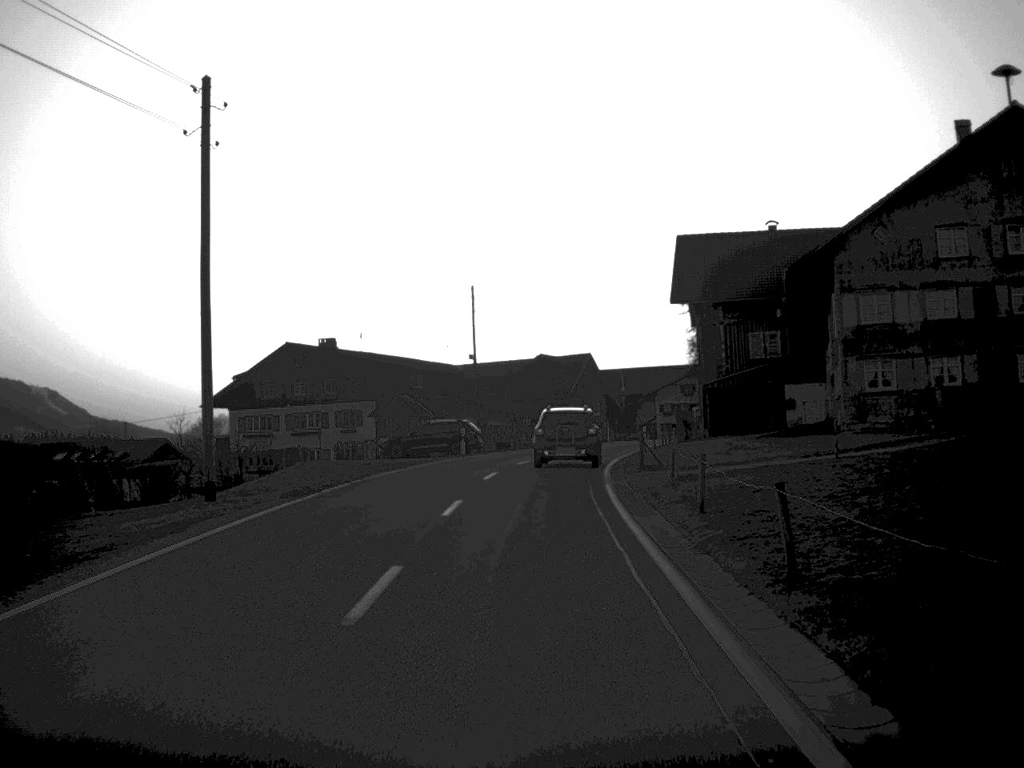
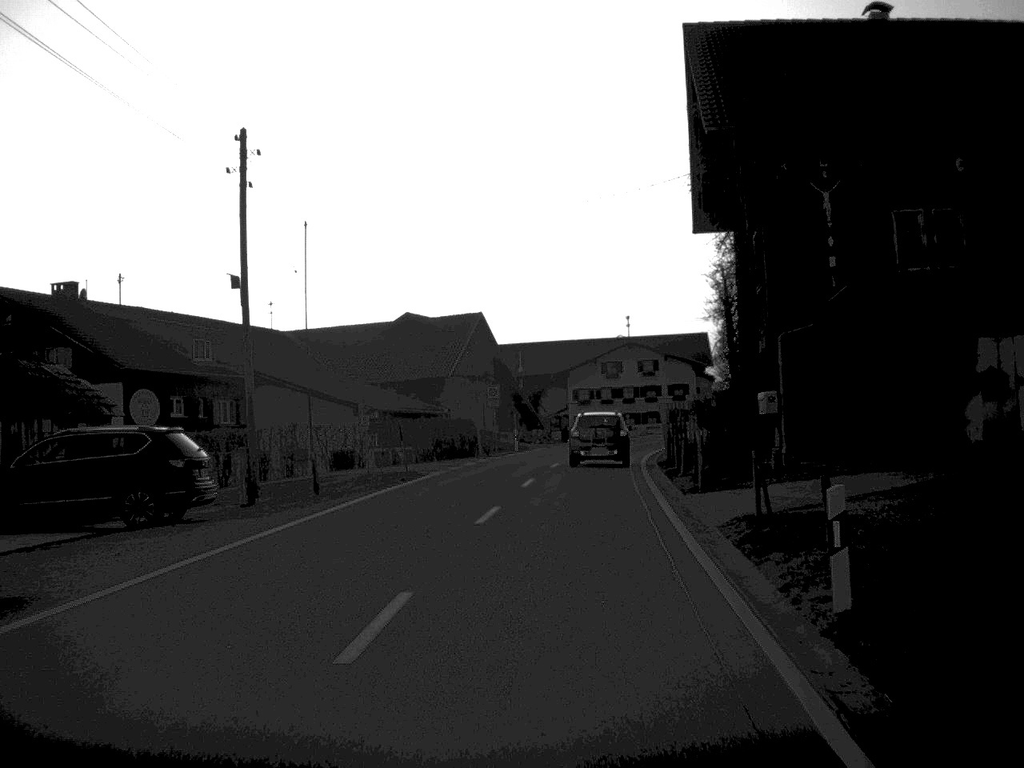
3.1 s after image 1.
(+1.2, +37.0) m; +6°
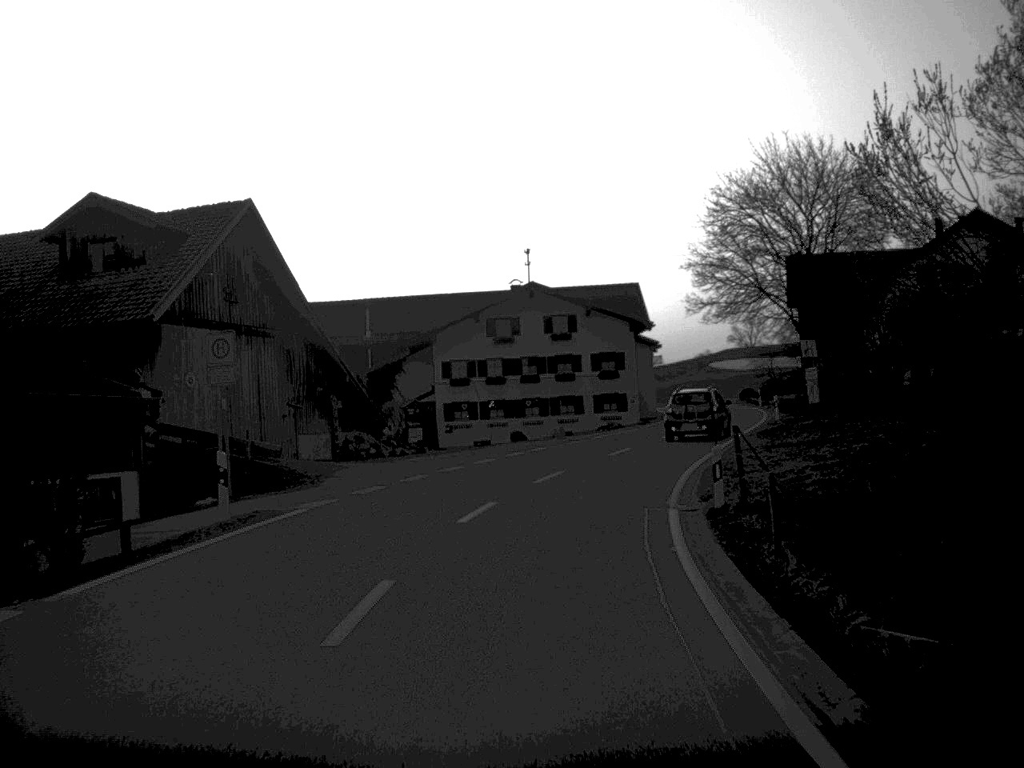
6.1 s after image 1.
(+2.0, +37.5) m; +5°
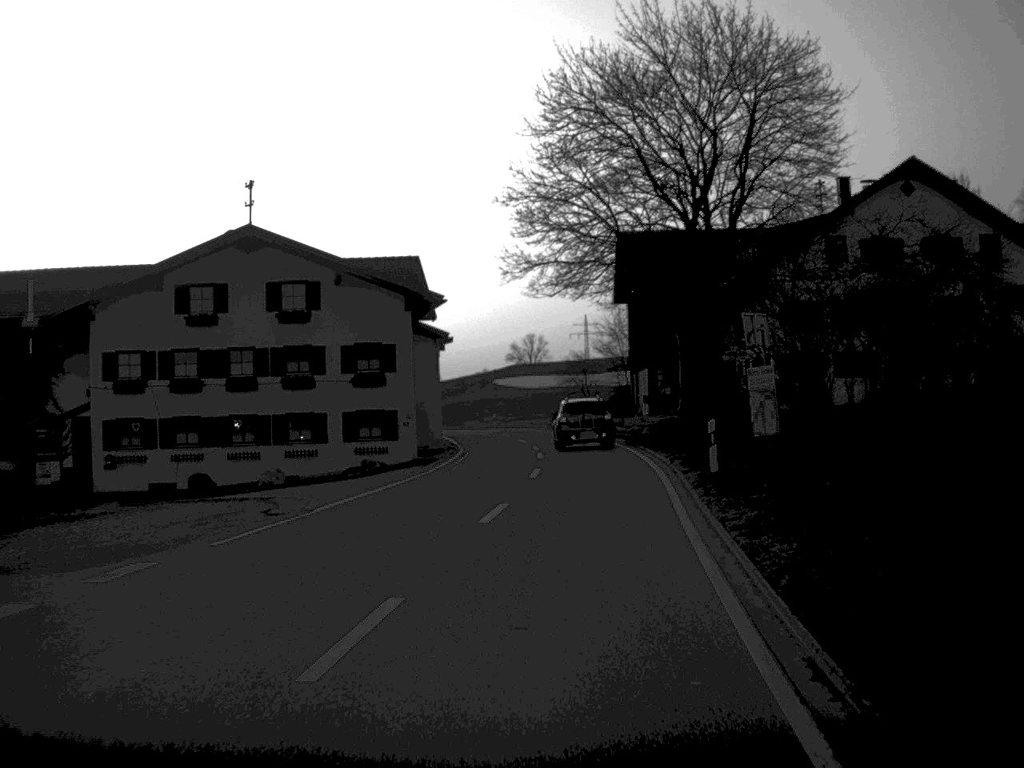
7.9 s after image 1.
(+1.9, +25.2) m; +11°
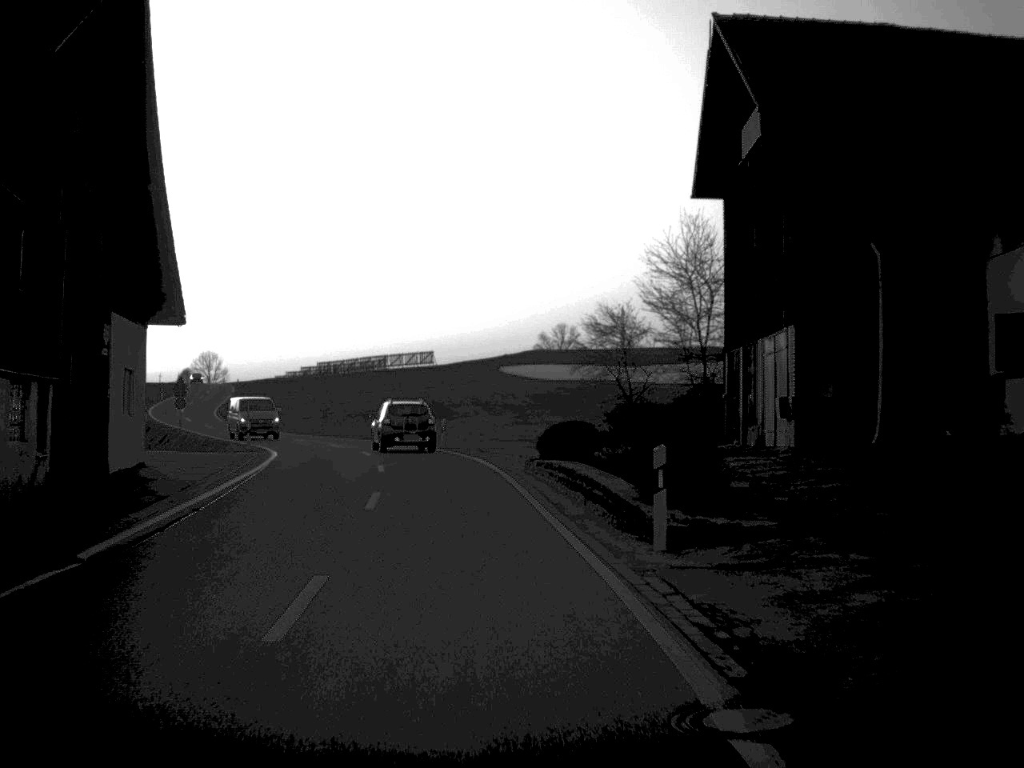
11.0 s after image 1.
(+1.5, +42.3) m; -2°
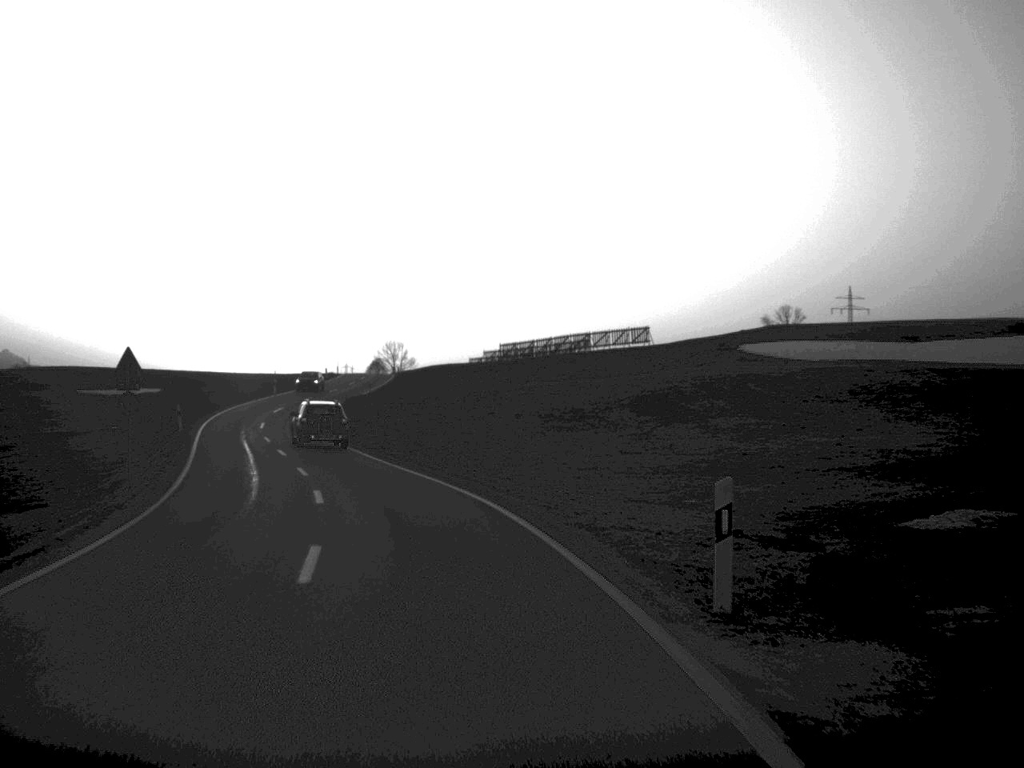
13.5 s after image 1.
(-2.5, +34.4) m; -10°
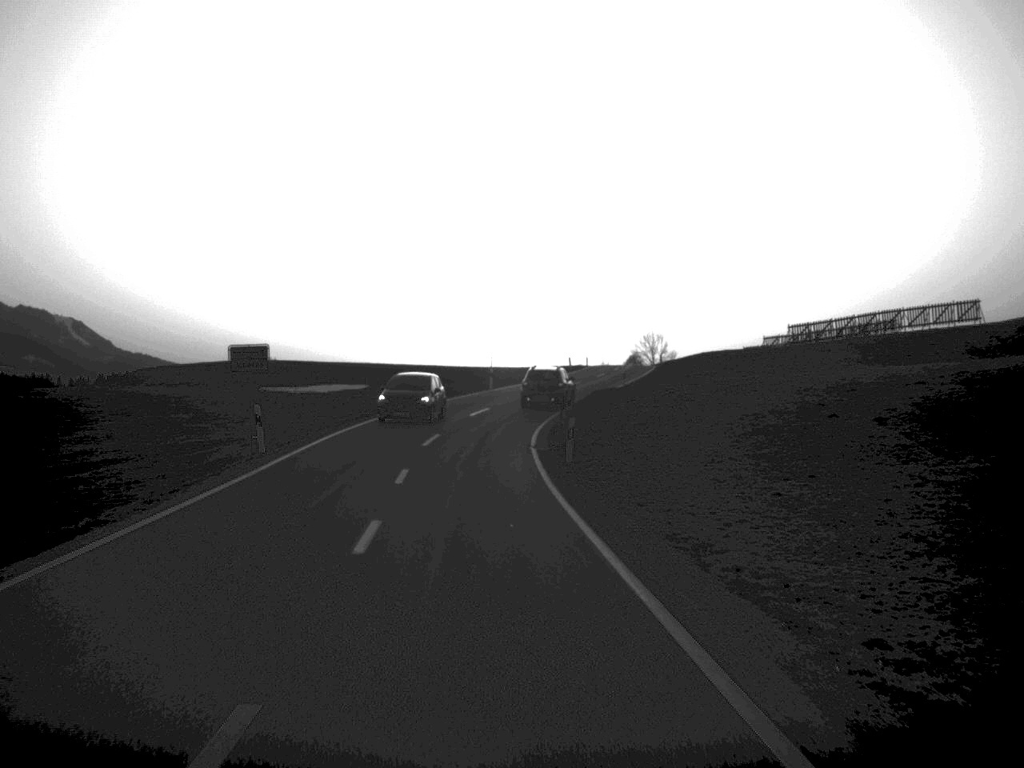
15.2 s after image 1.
(-2.6, +25.2) m; -11°
